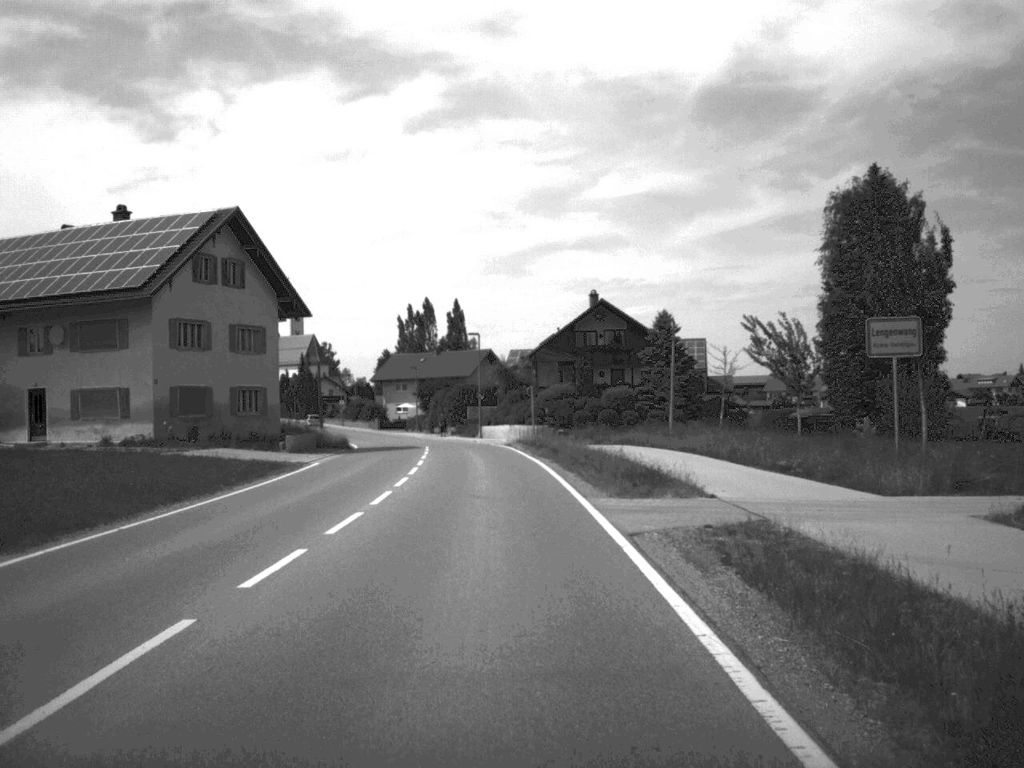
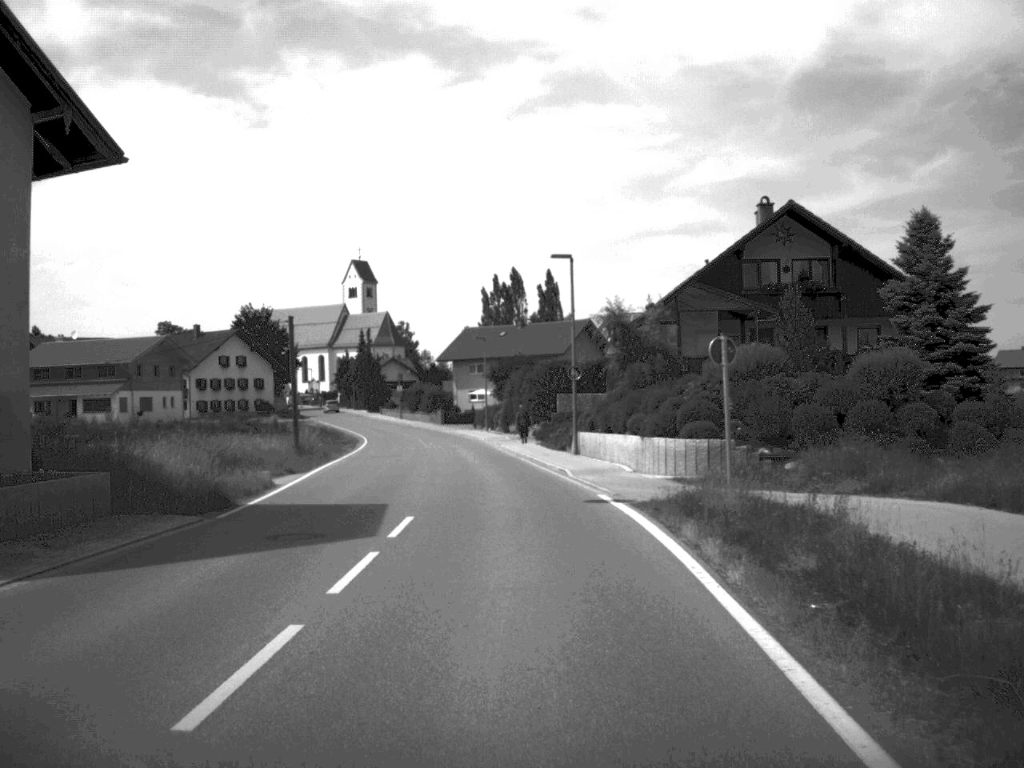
(-1.1, +35.3) m; -4°
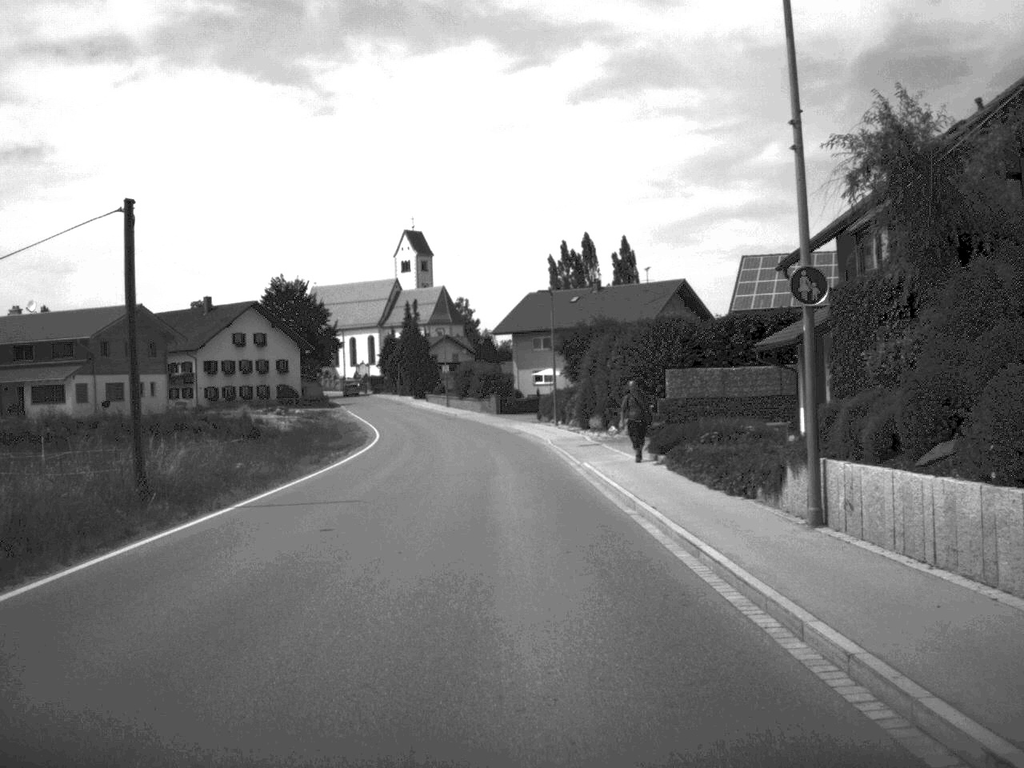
(-0.7, +25.6) m; -3°
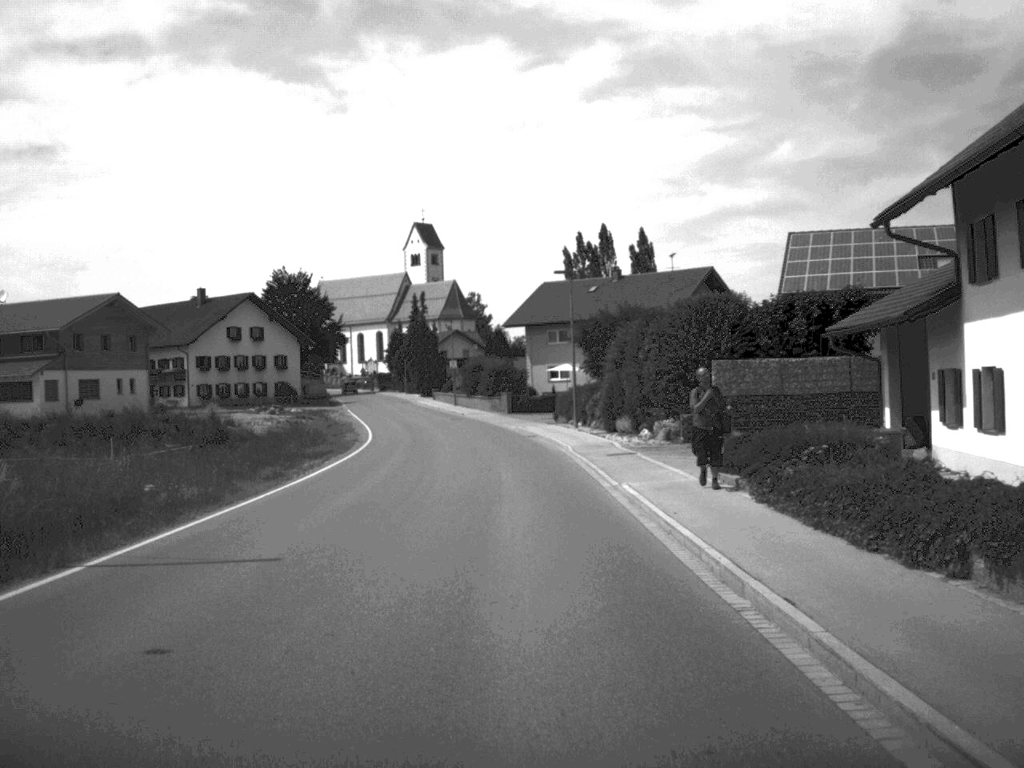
(0.0, +7.9) m; -1°
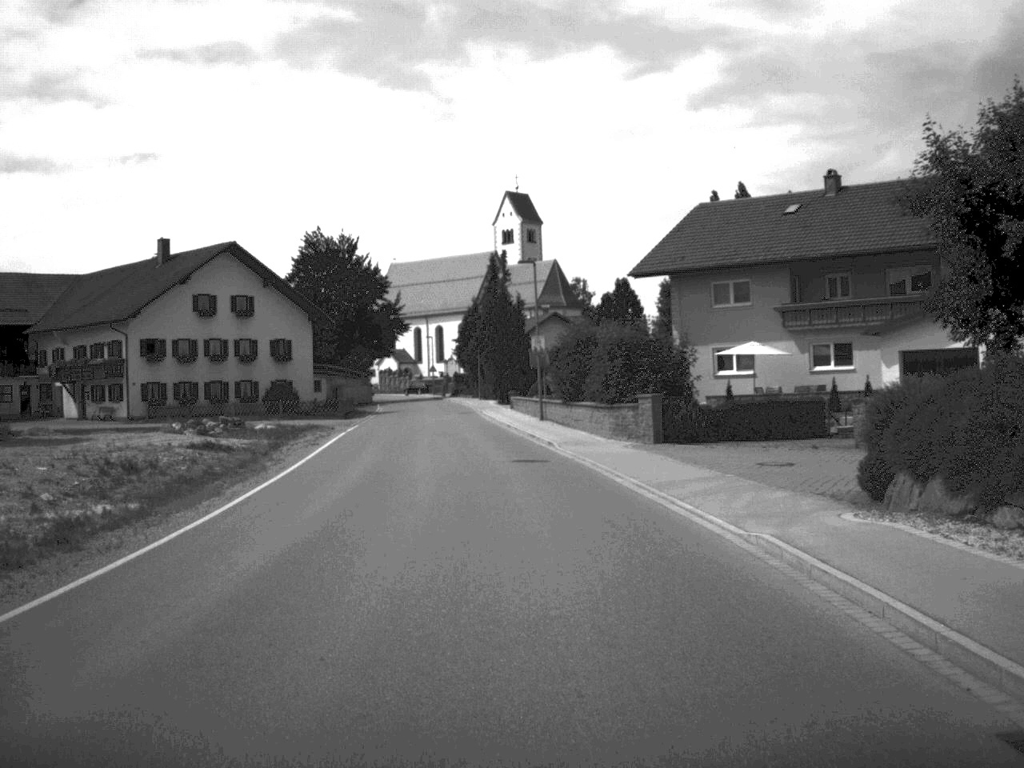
(-1.5, +42.5) m; -5°
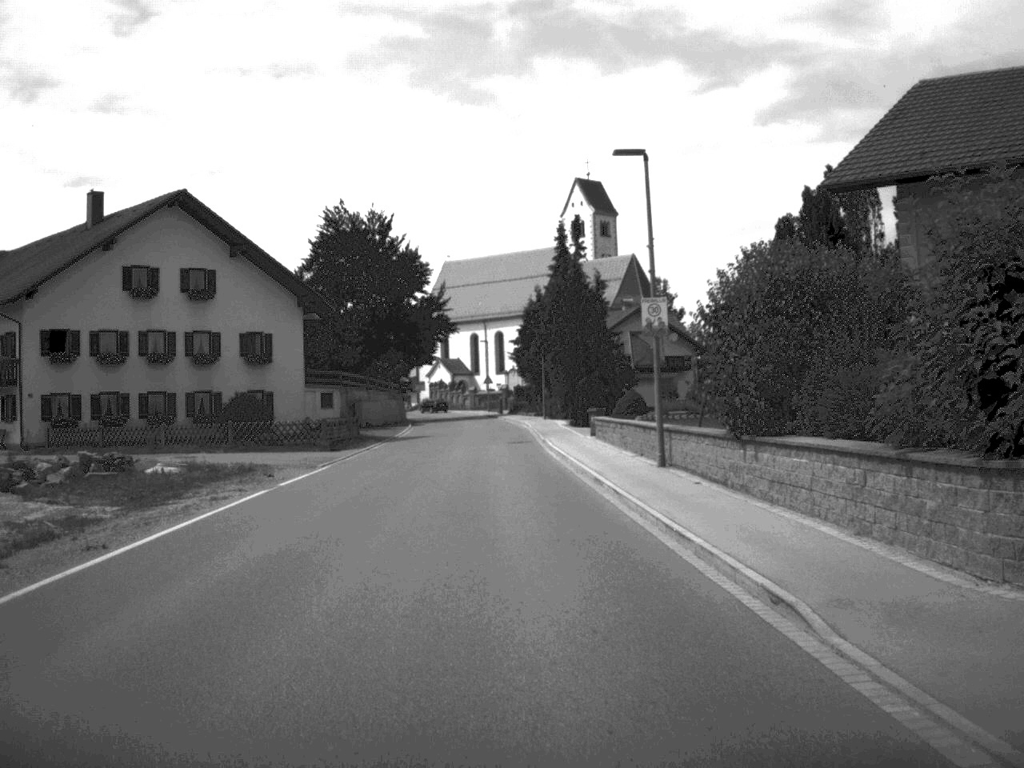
(-0.6, +24.6) m; -3°
